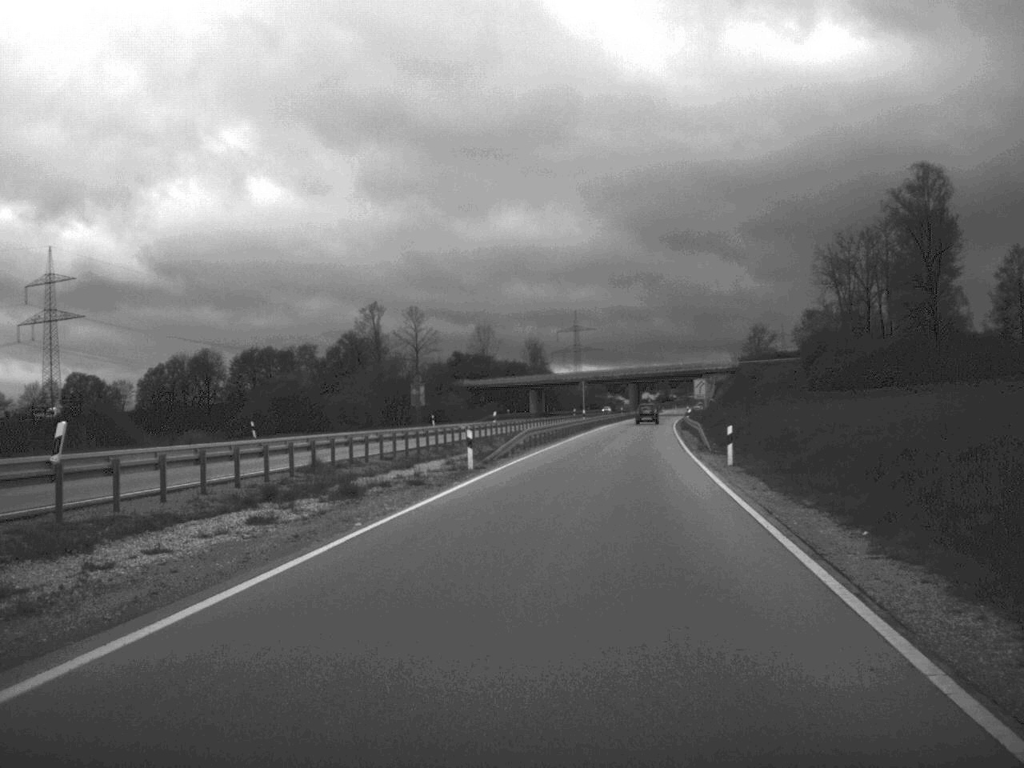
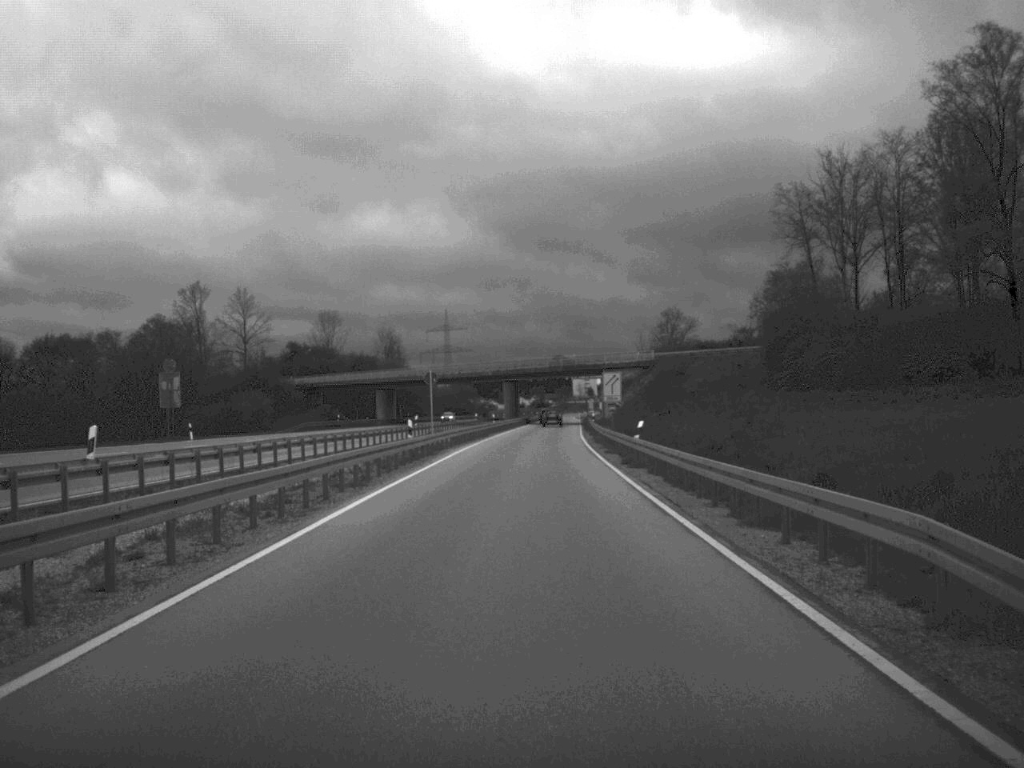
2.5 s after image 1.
(+3.1, +44.4) m; +5°
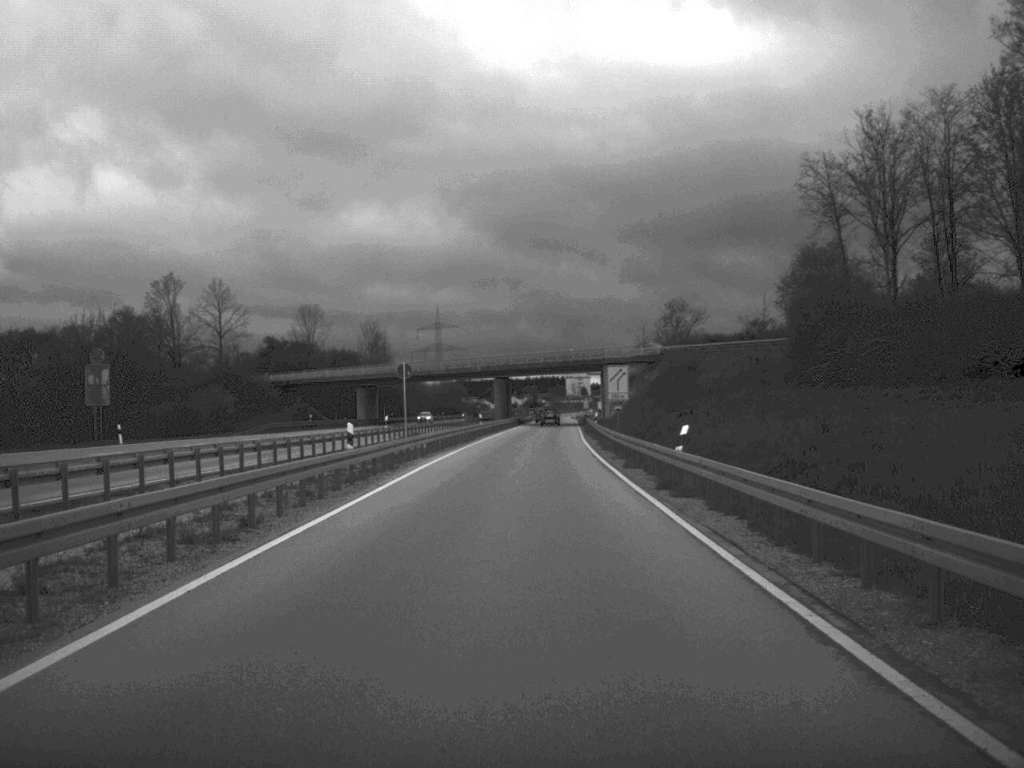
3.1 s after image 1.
(0.0, +11.8) m; 0°
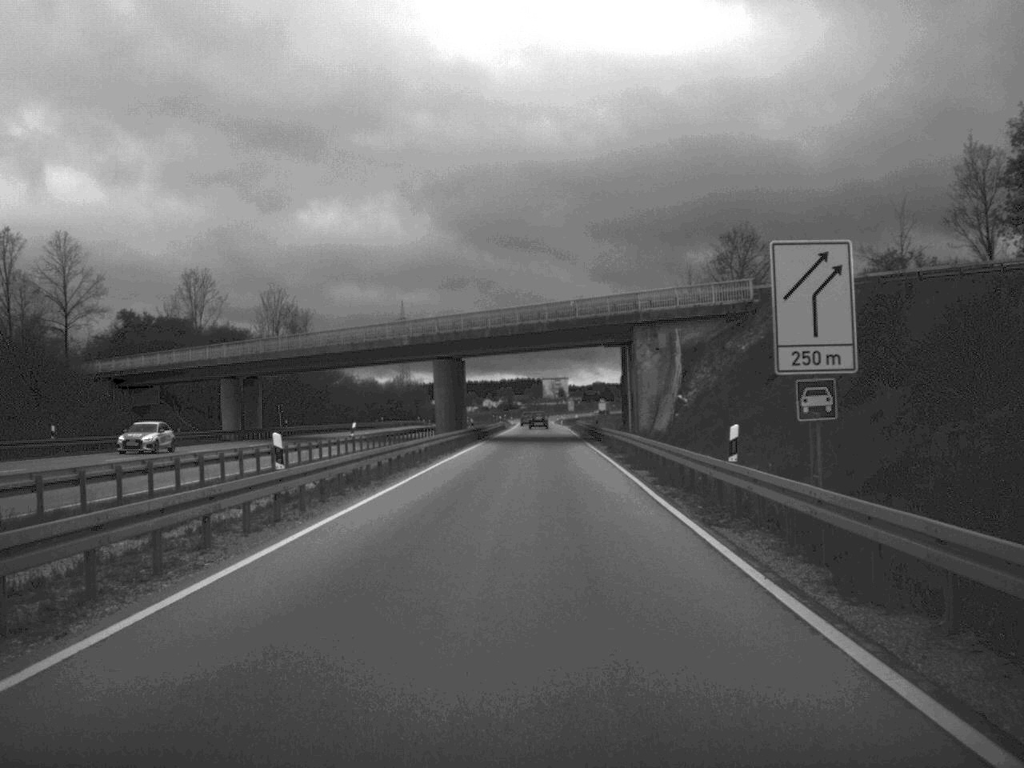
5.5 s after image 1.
(+0.5, +55.9) m; +1°
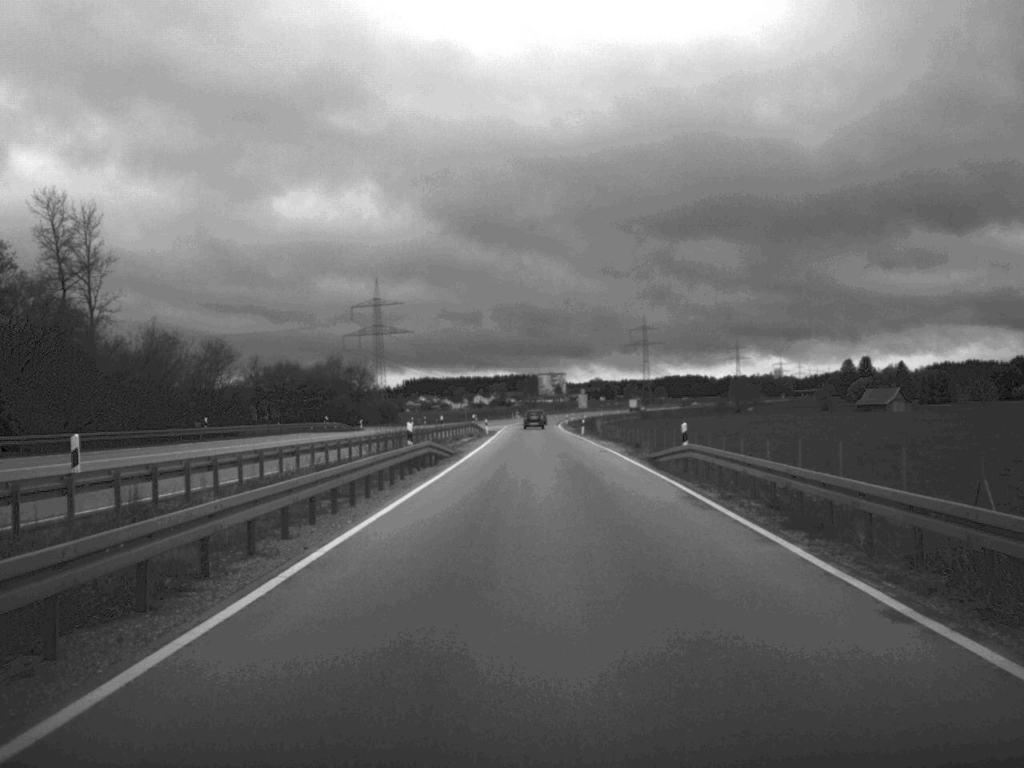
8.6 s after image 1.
(+0.3, +81.7) m; 0°
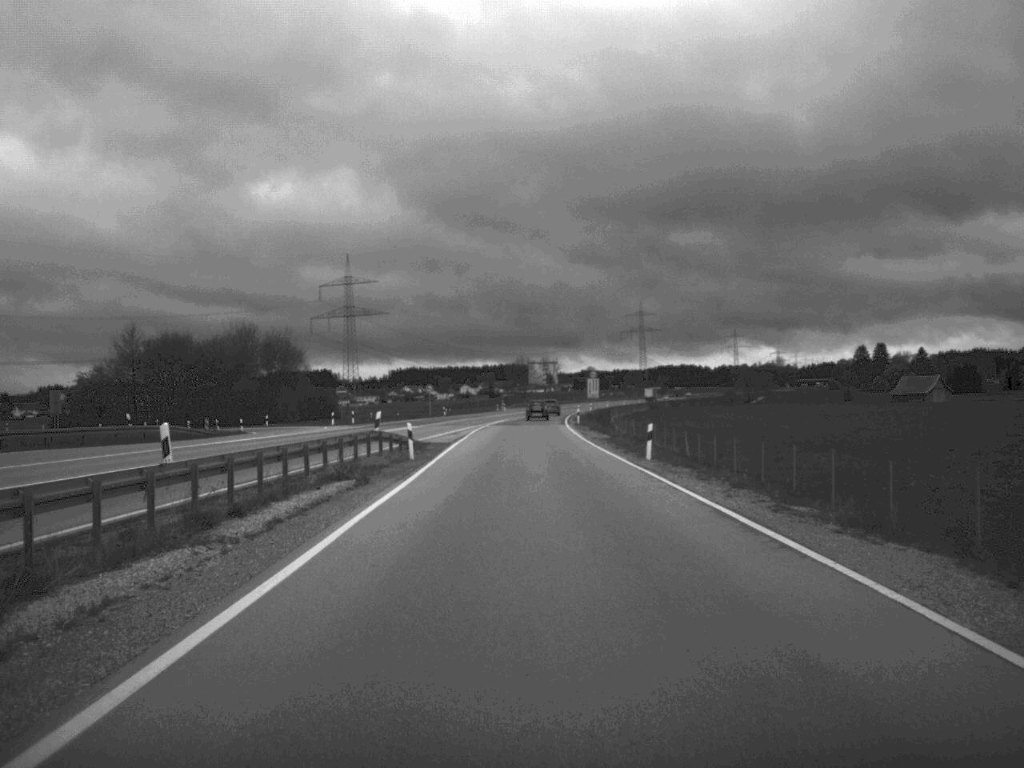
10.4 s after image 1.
(+0.2, +52.3) m; 0°
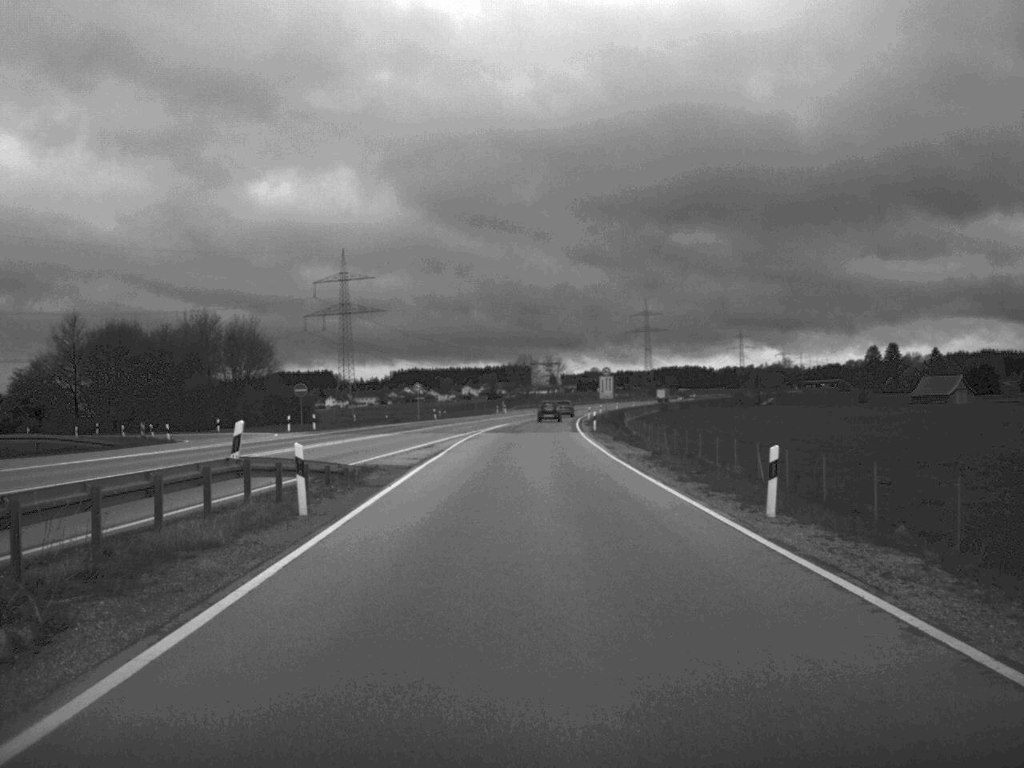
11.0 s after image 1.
(0.0, +17.5) m; 0°
